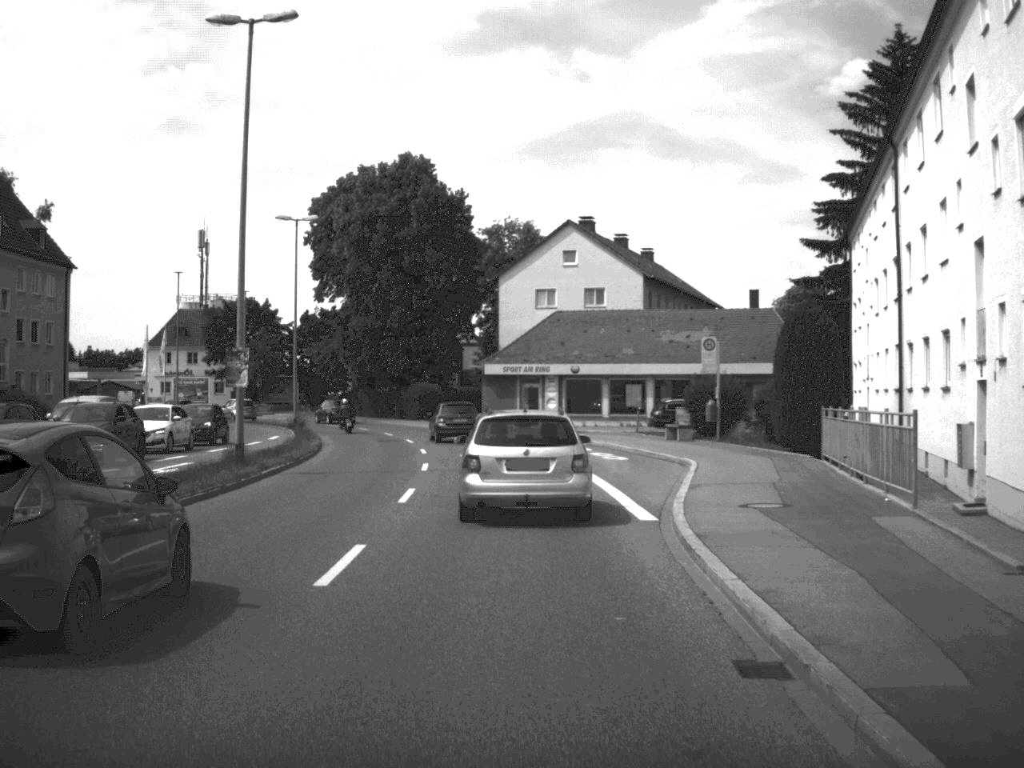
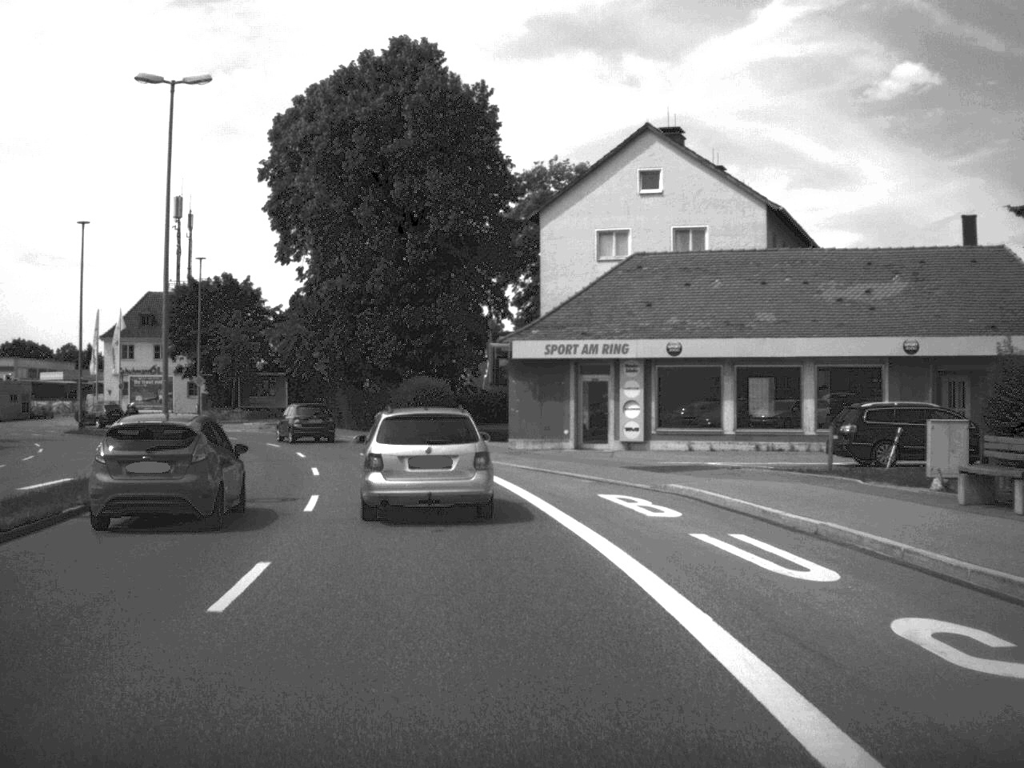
(-0.2, +28.2) m; -2°
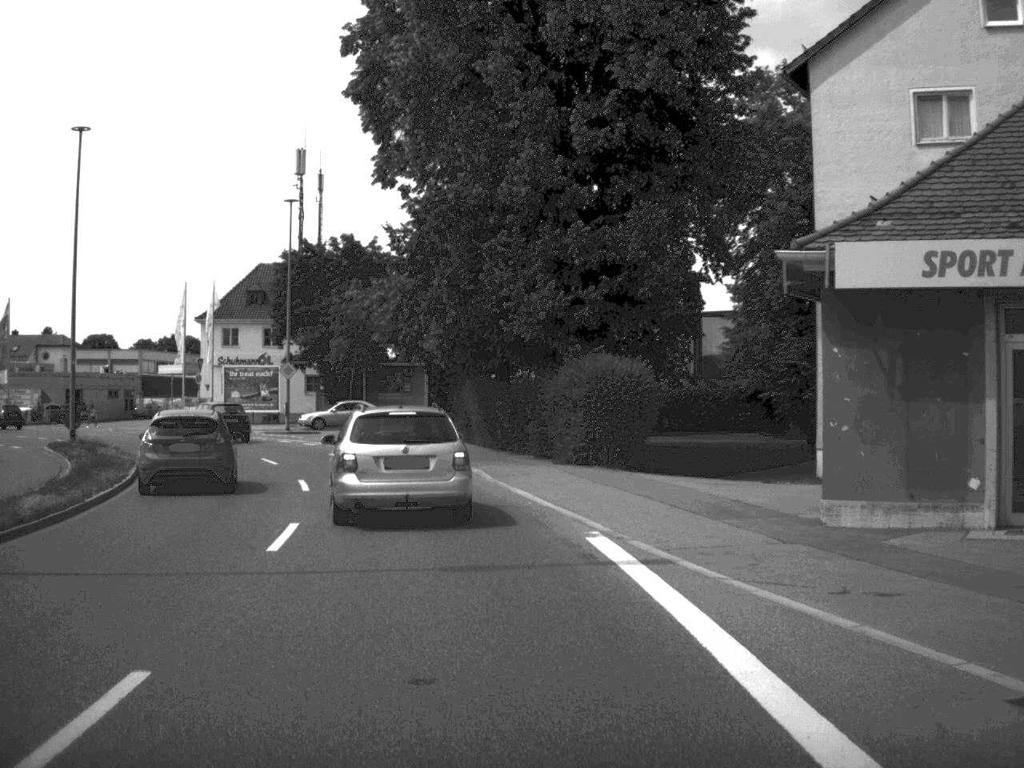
(-1.6, +22.9) m; -8°
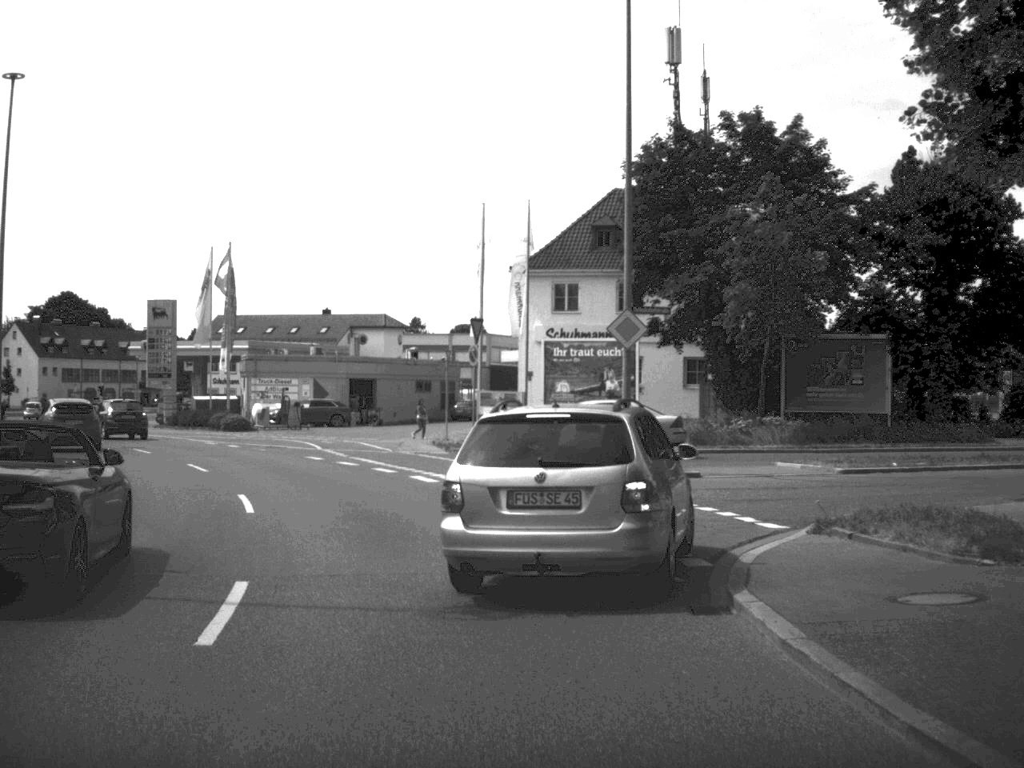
(-4.4, +31.7) m; -18°
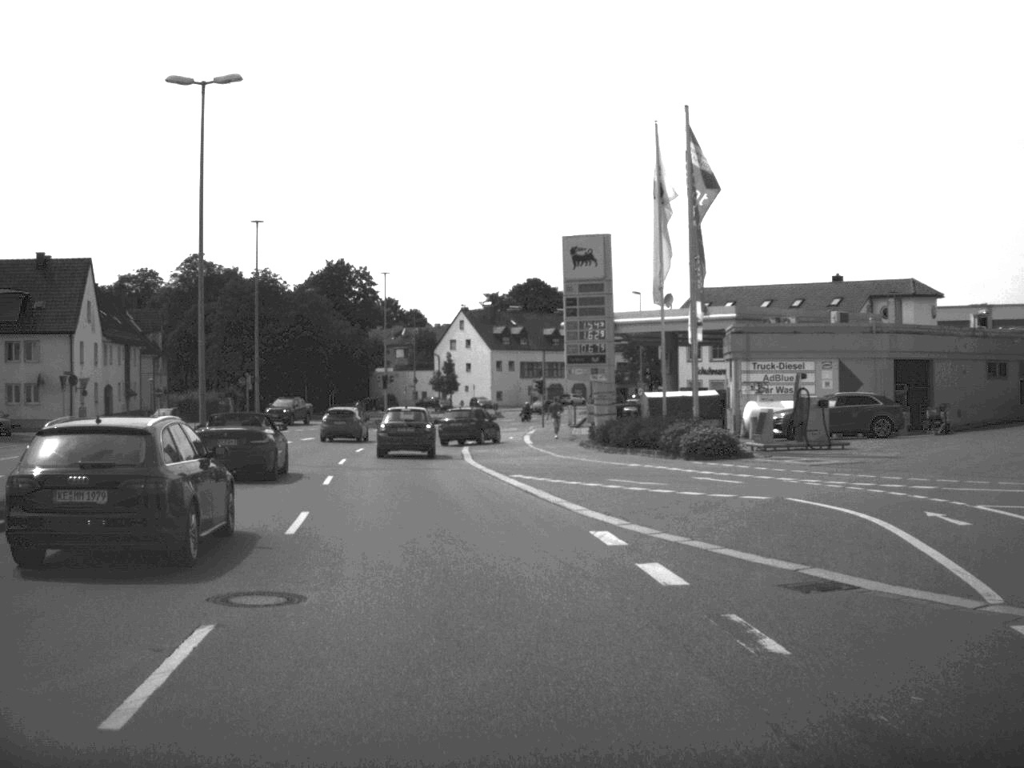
(-5.3, +28.1) m; -22°
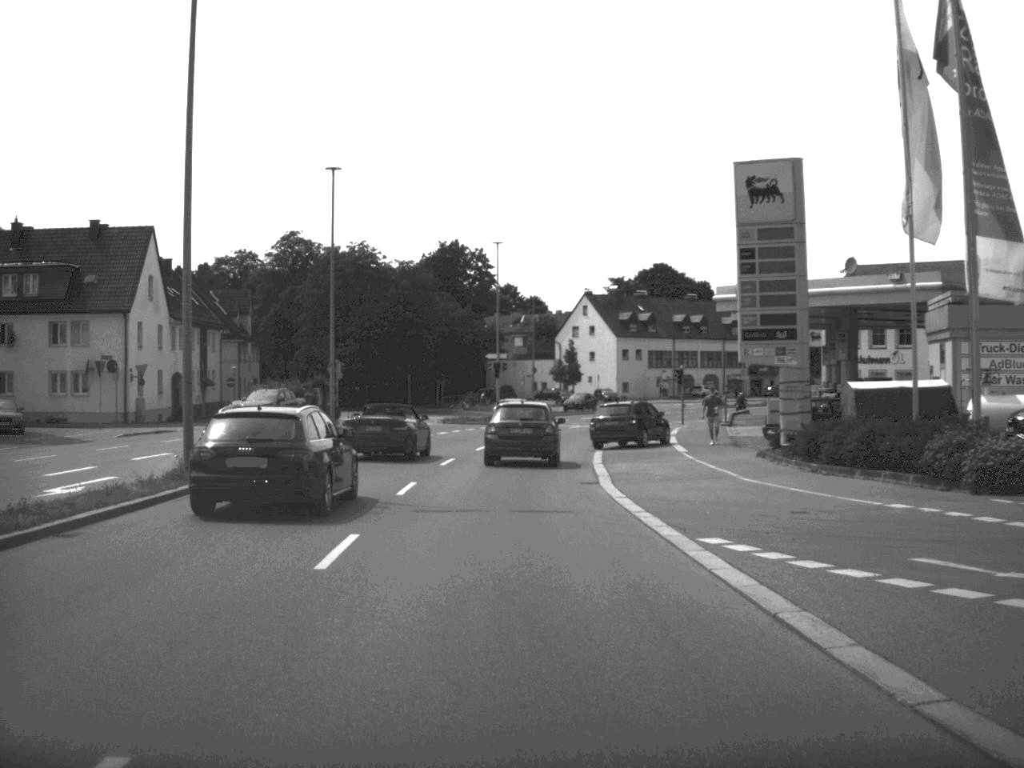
(-0.7, +12.6) m; -5°
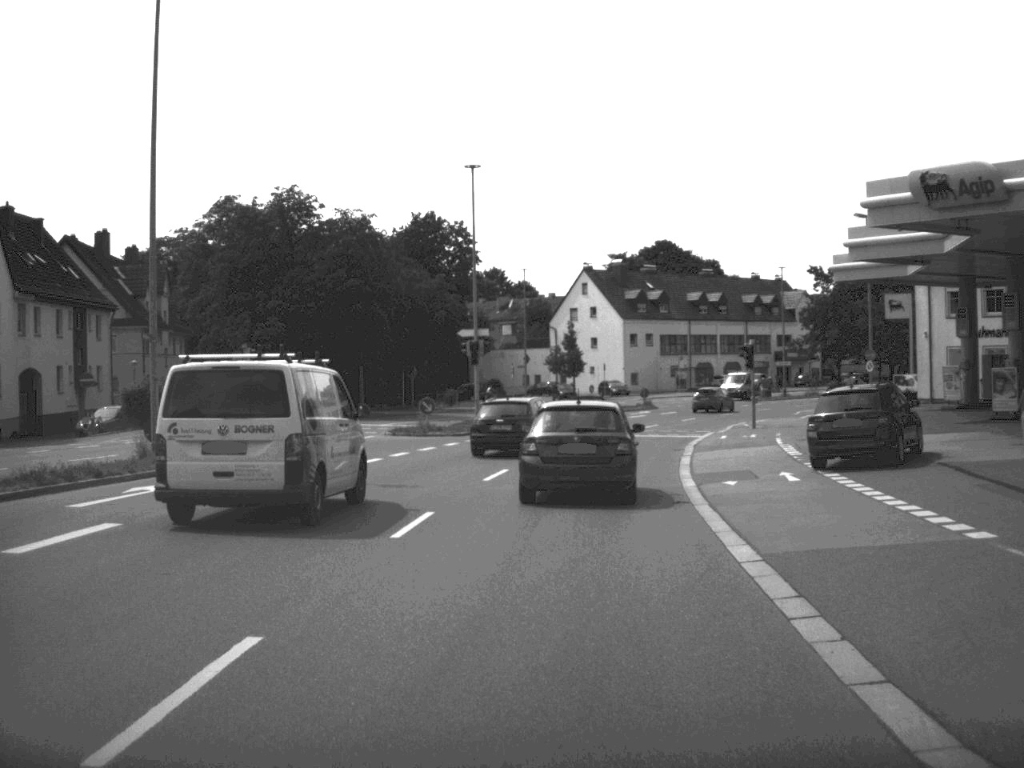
(-0.1, +23.7) m; 0°
